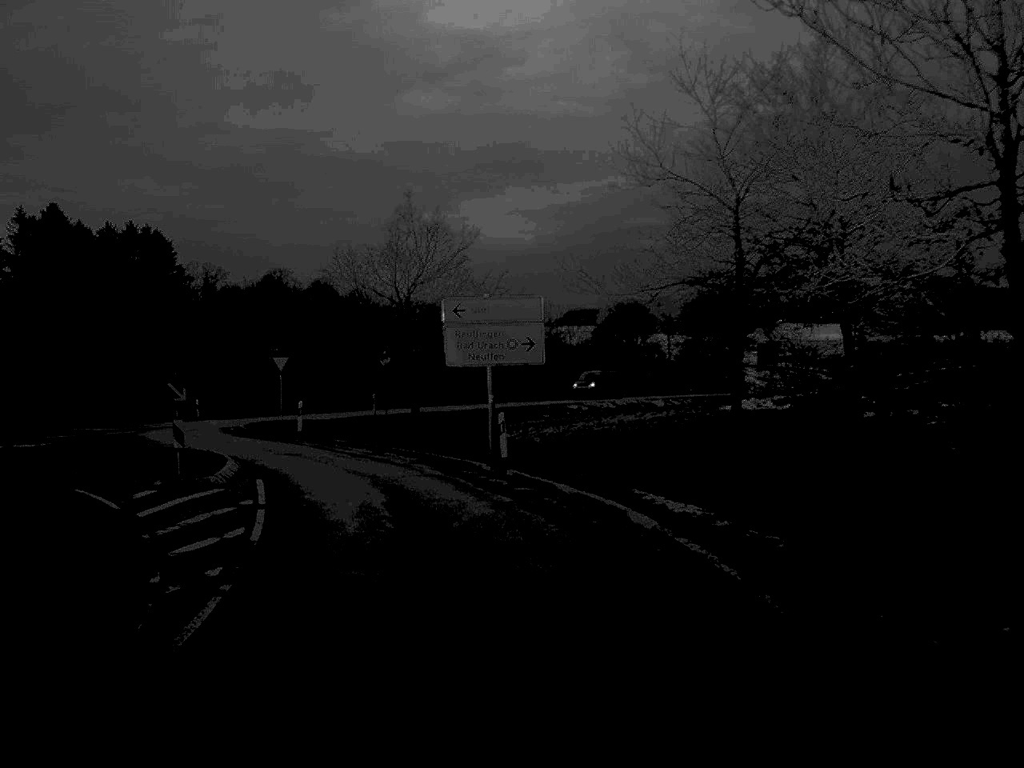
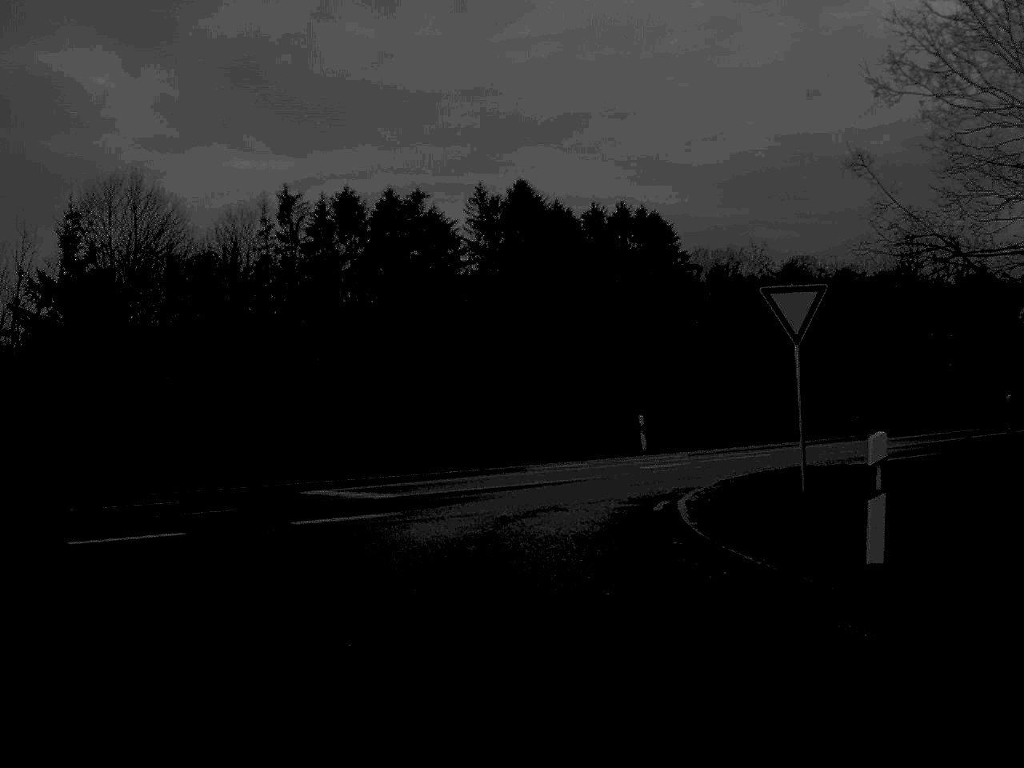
(-5.2, +30.2) m; -24°
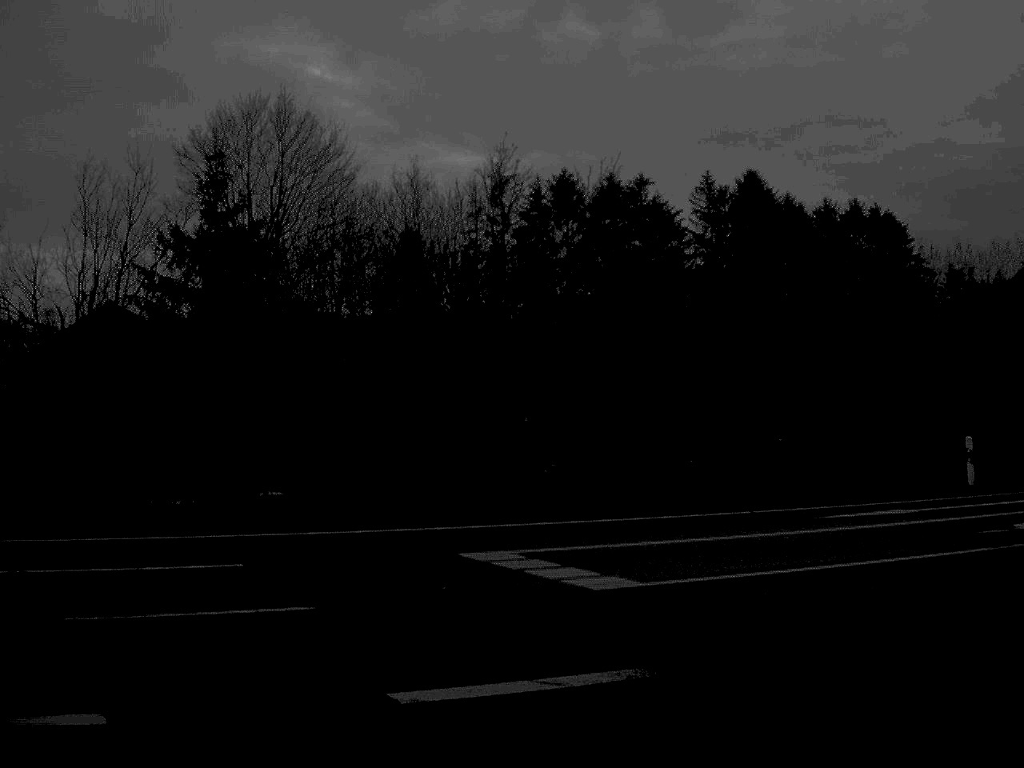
(-0.9, +9.7) m; -9°
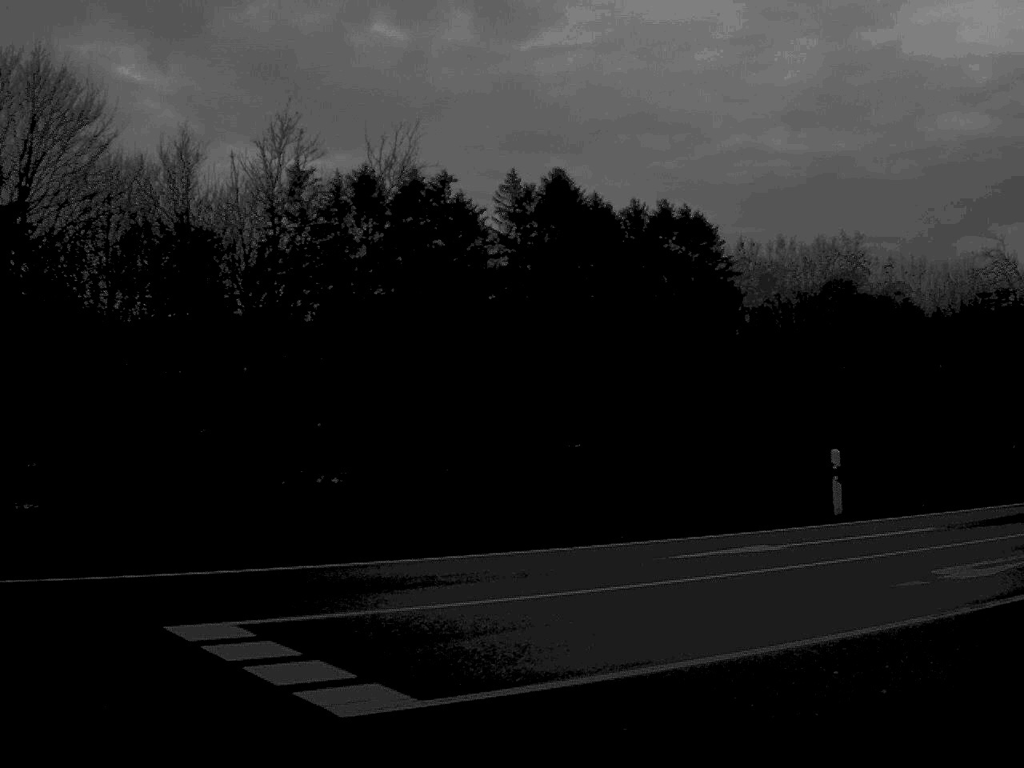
(+0.2, +4.2) m; +10°
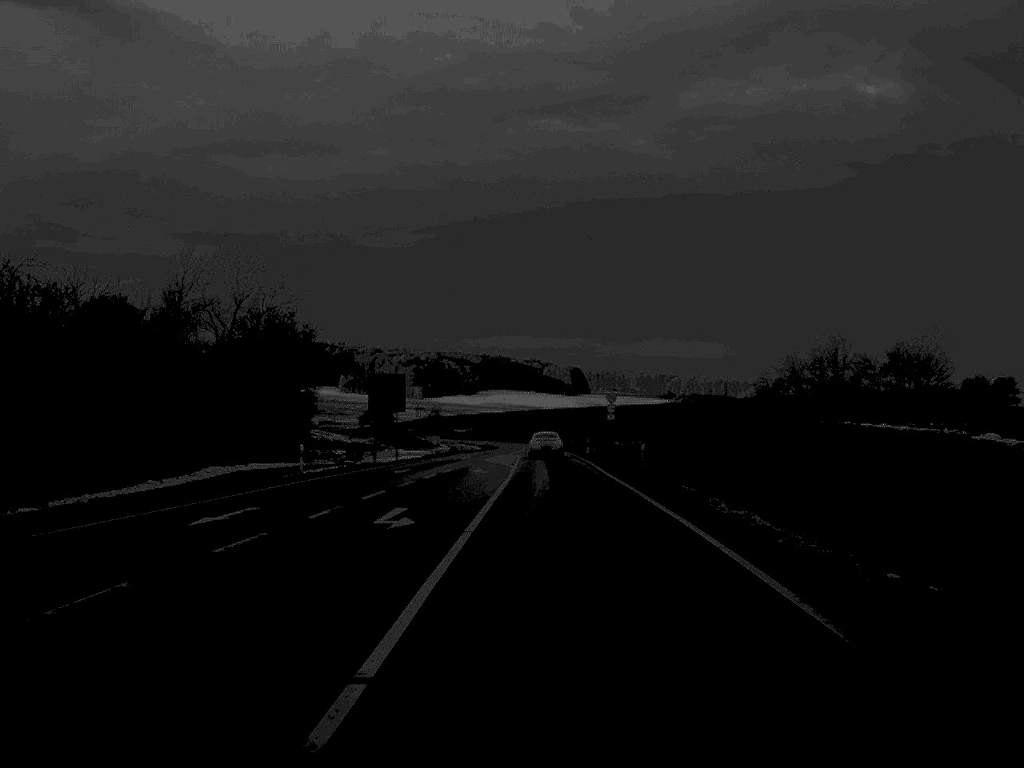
(+10.6, +14.3) m; +55°
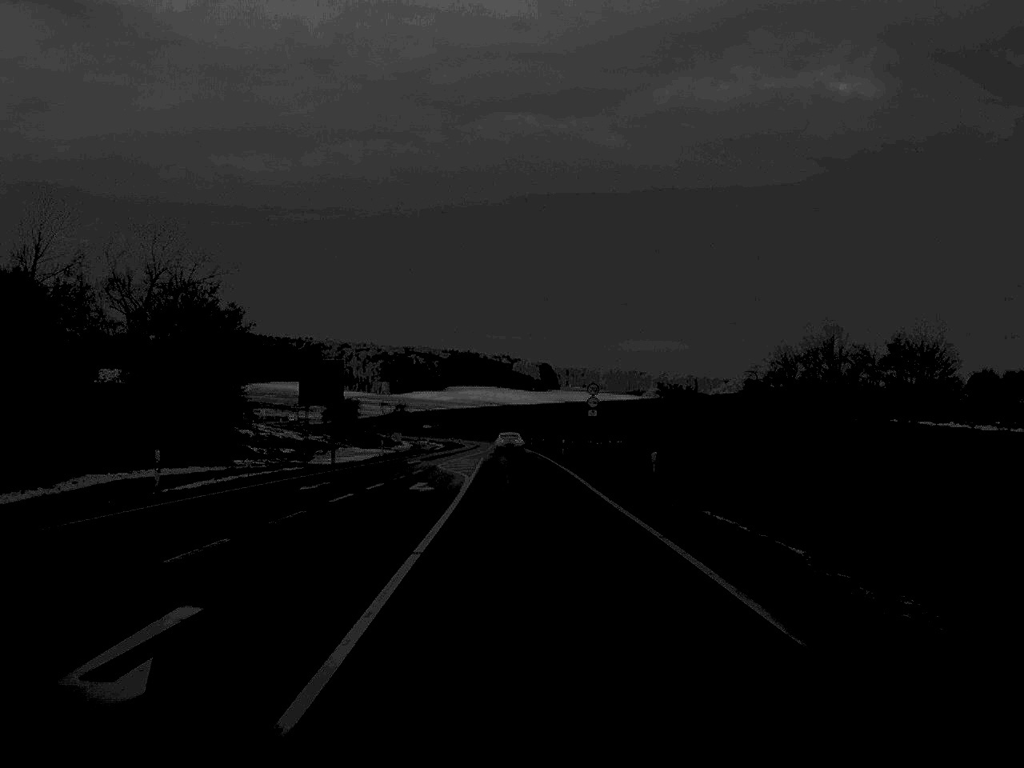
(+0.2, +13.0) m; +1°
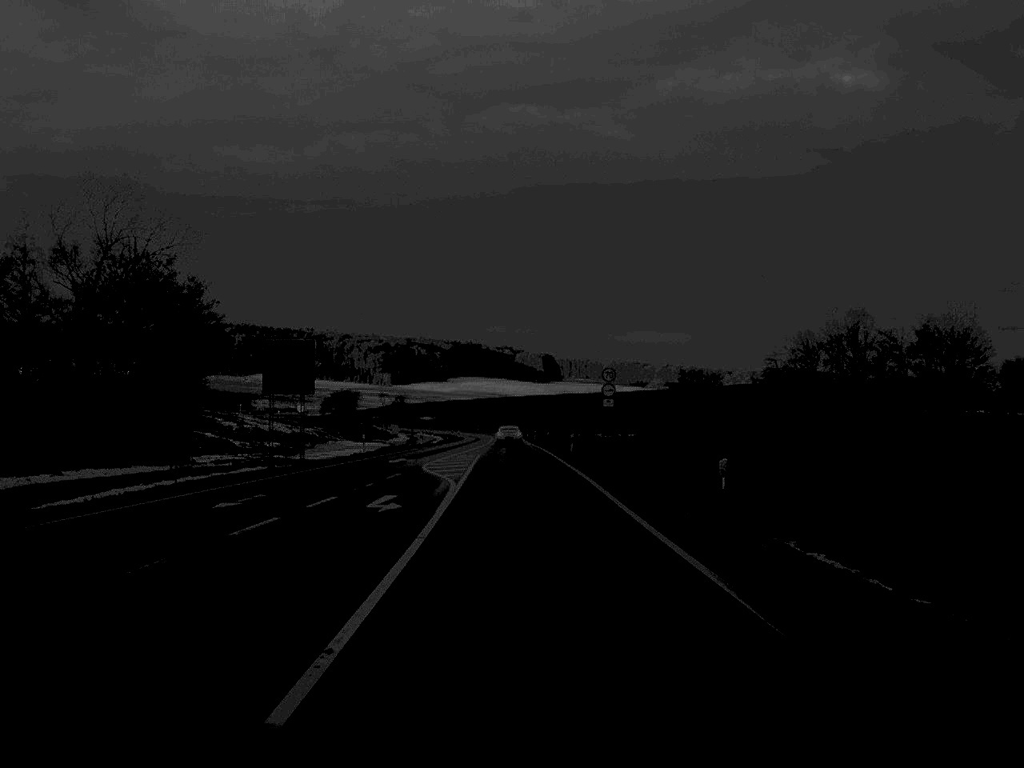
(0.0, +9.3) m; 0°
